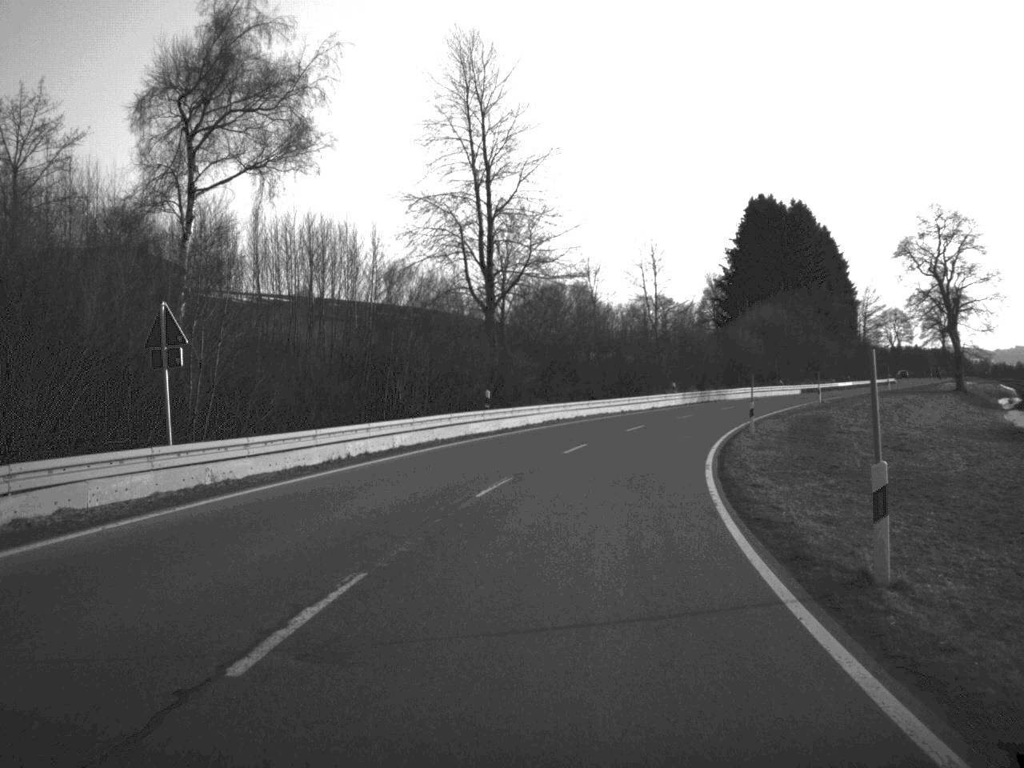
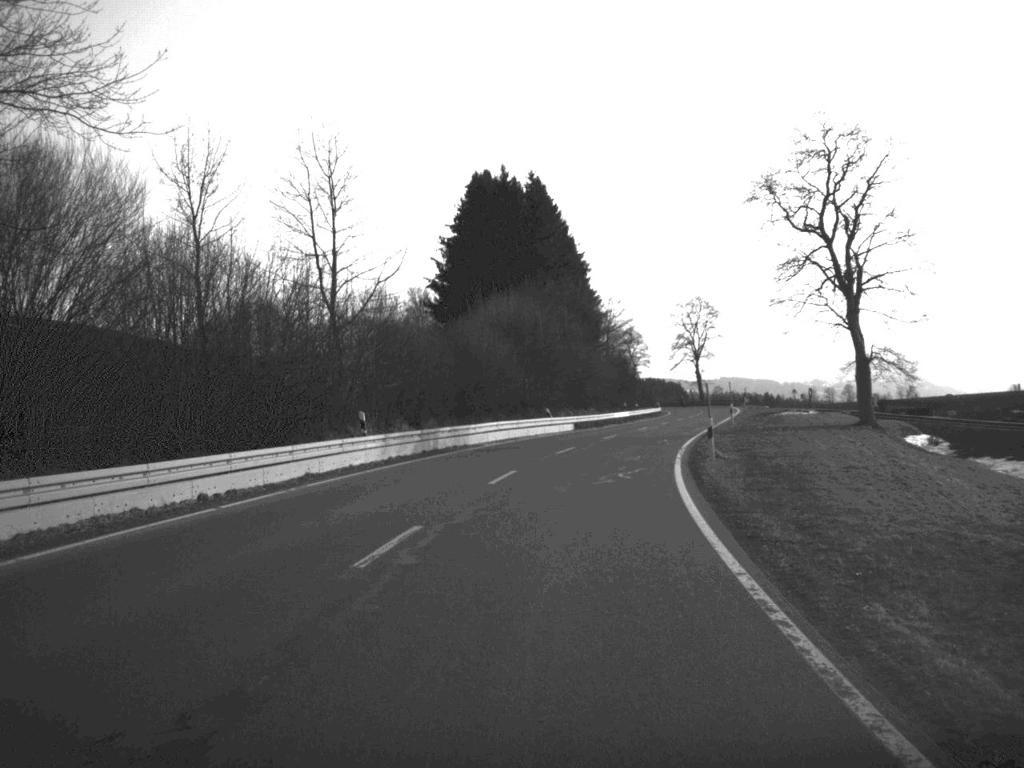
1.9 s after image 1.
(+4.9, +41.5) m; +13°
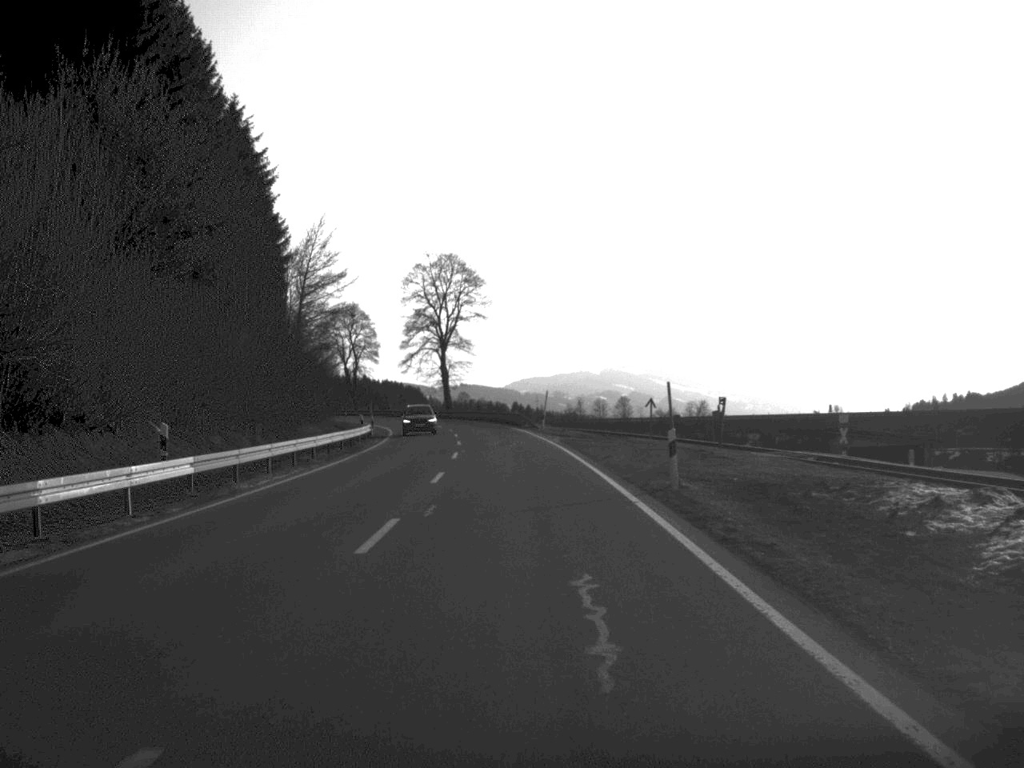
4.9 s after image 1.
(+8.5, +68.9) m; +11°
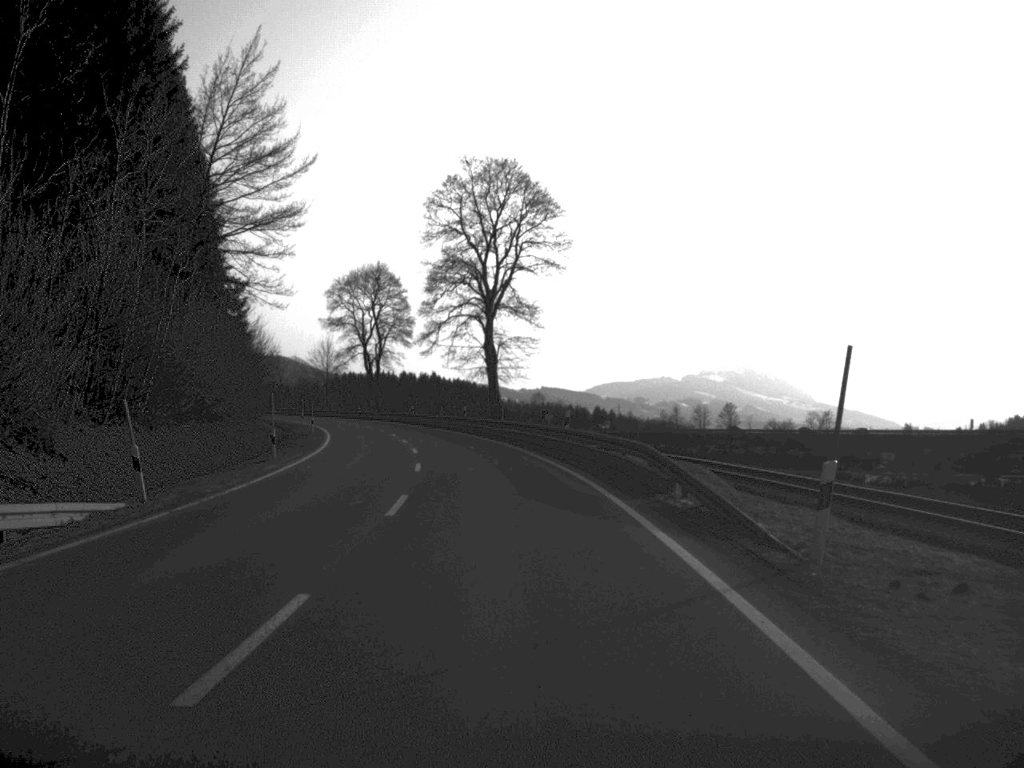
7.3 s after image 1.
(-1.2, +54.7) m; -4°
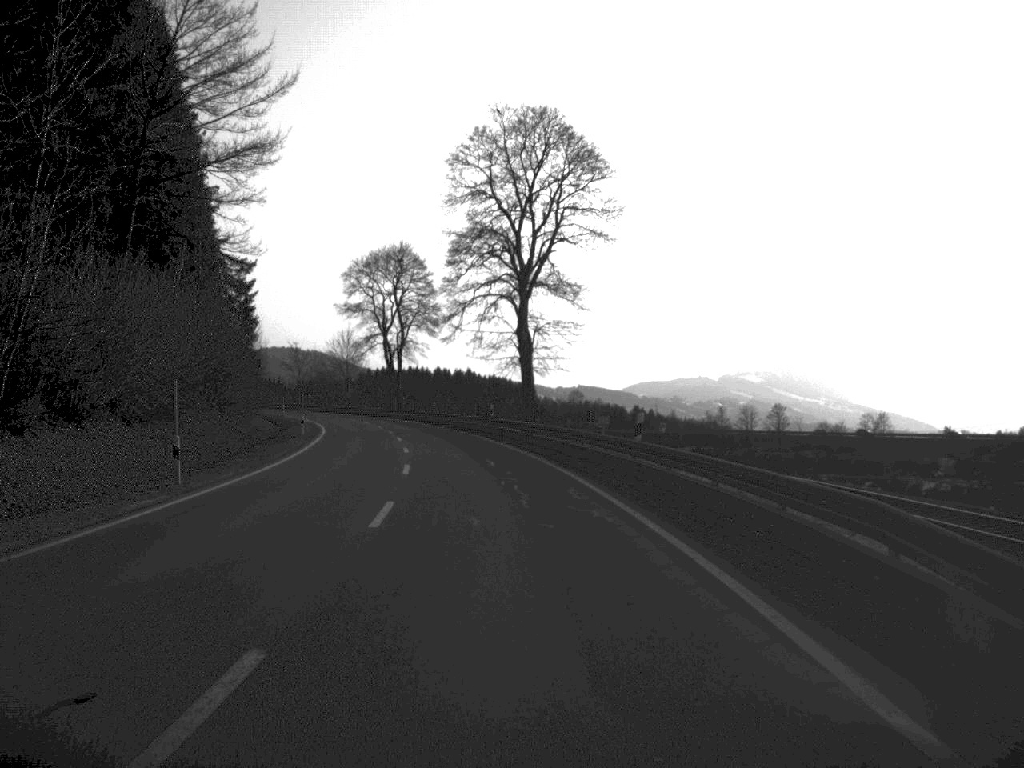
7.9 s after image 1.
(-0.2, +14.4) m; -2°
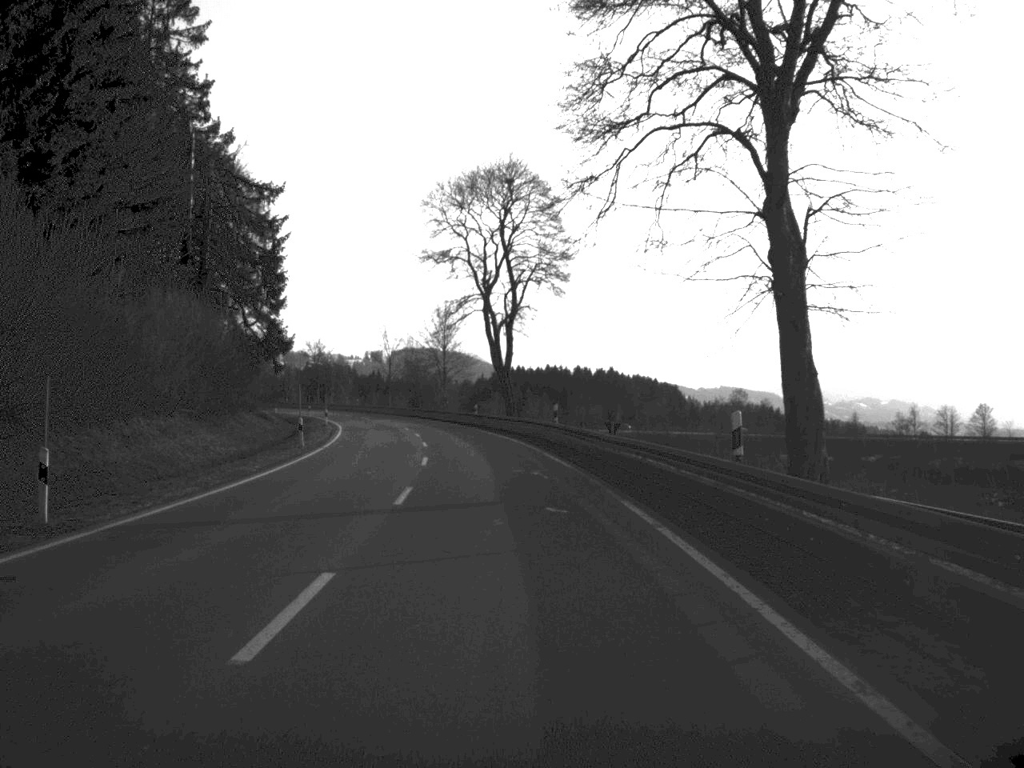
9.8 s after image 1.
(-2.4, +44.0) m; -6°
